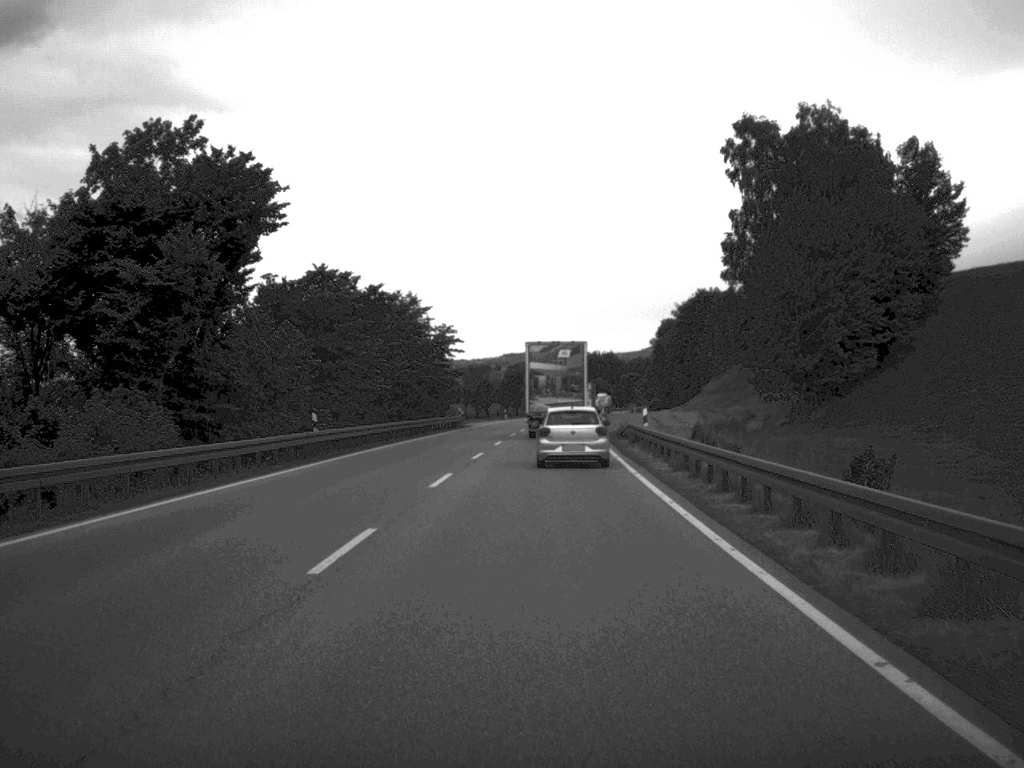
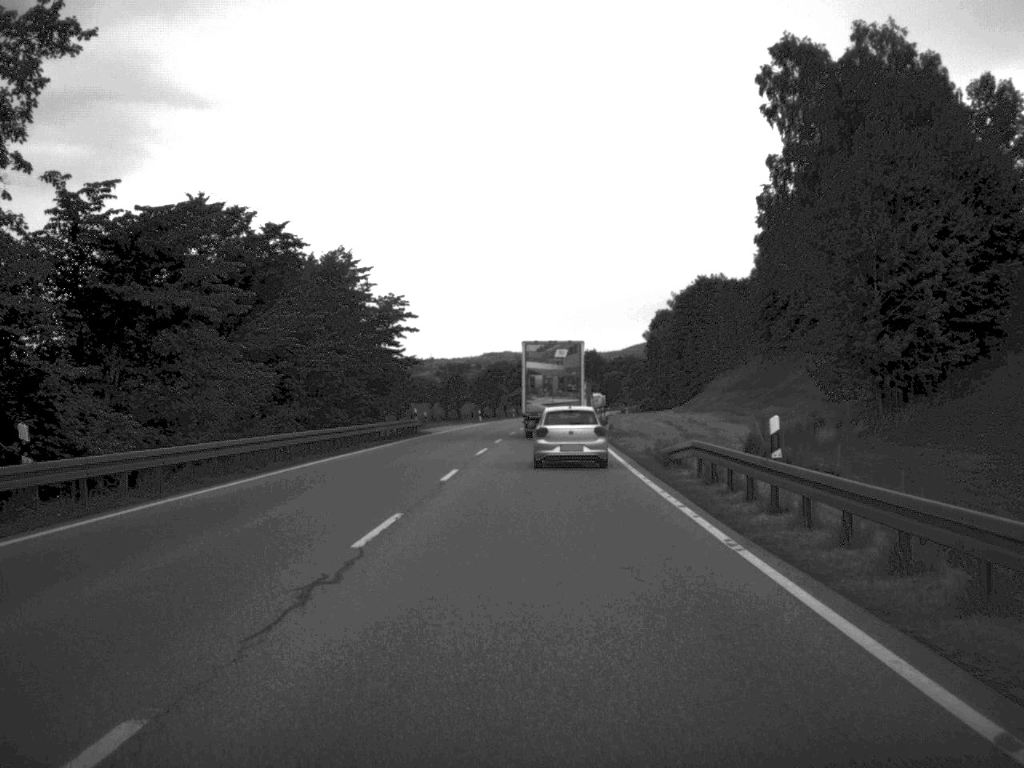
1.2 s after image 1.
(+0.1, +21.8) m; +1°
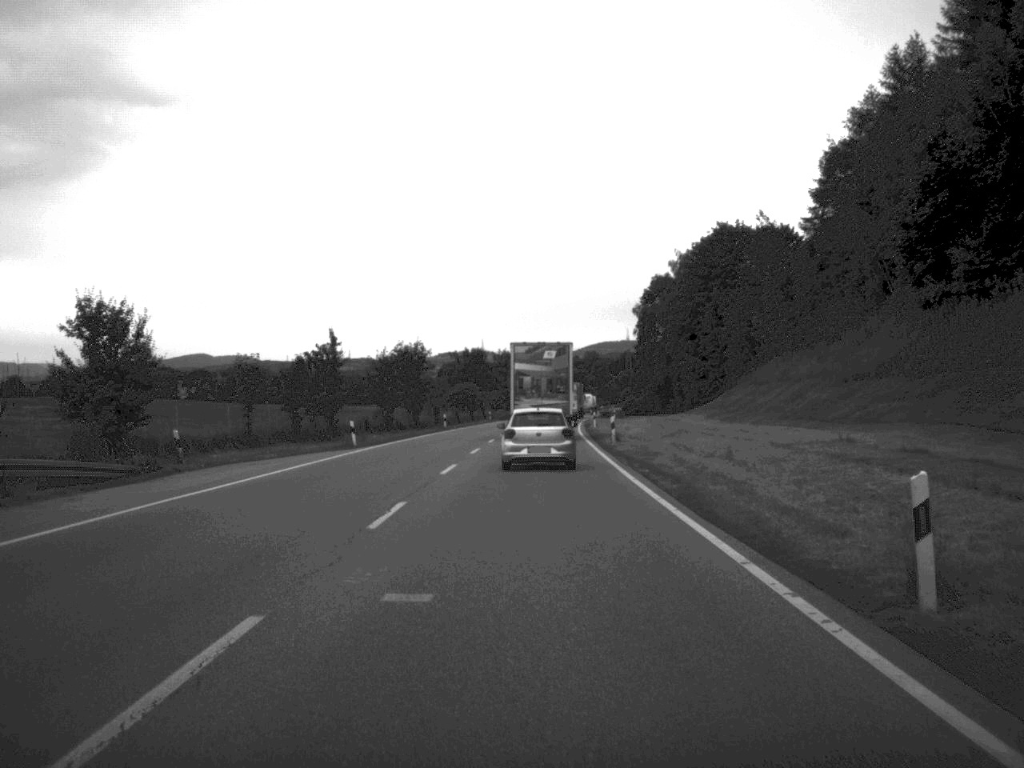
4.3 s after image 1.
(+0.9, +56.4) m; +2°
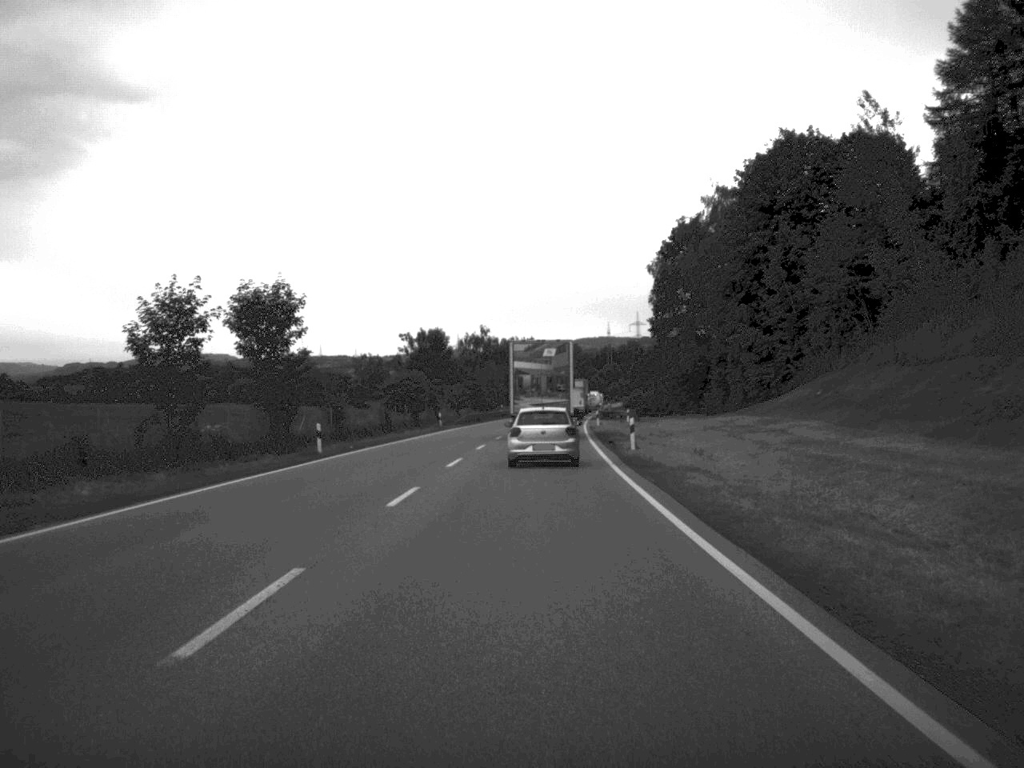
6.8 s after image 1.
(+0.4, +43.7) m; +1°
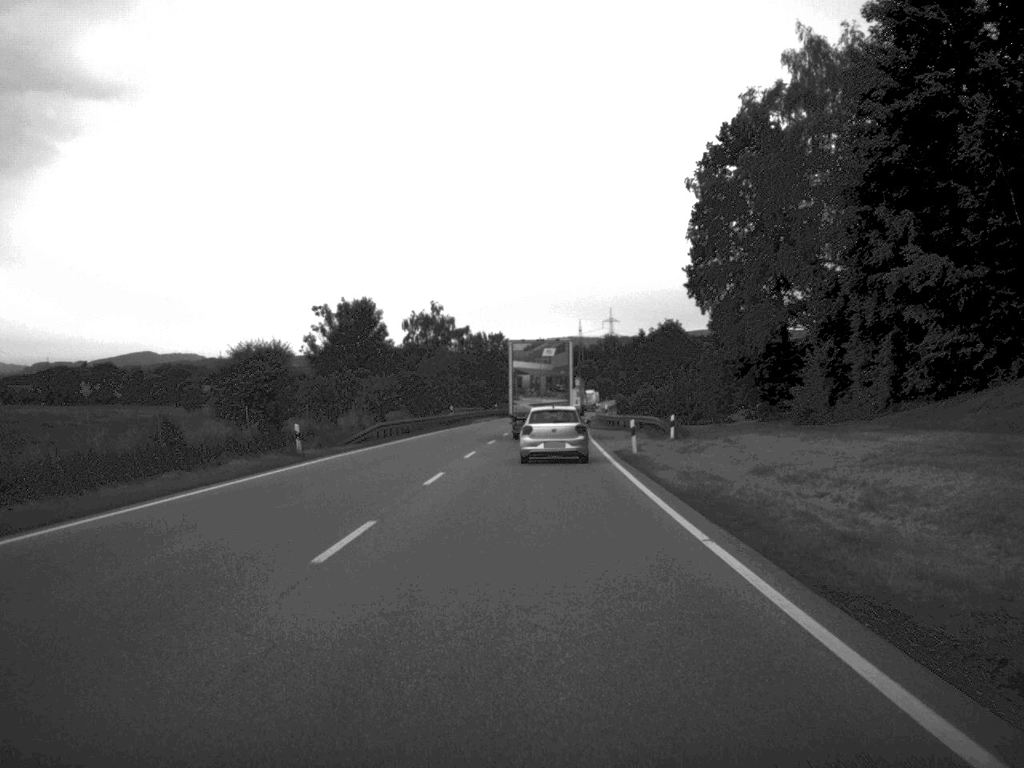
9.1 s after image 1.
(+0.4, +42.1) m; +1°
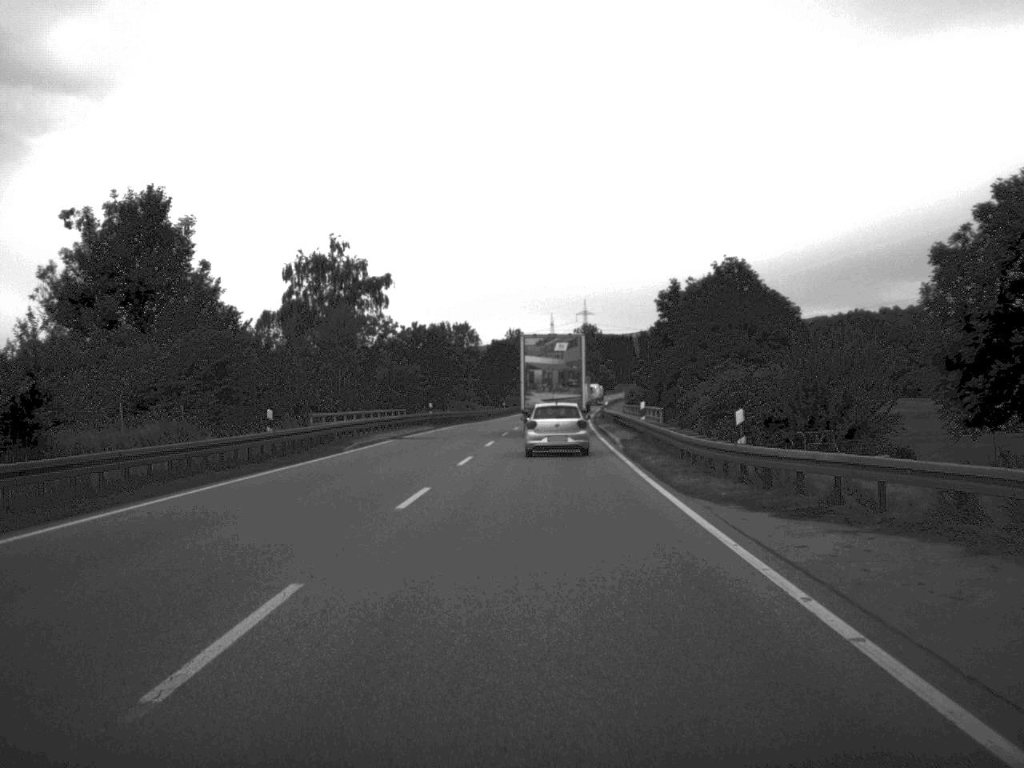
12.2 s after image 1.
(+0.6, +53.3) m; +1°
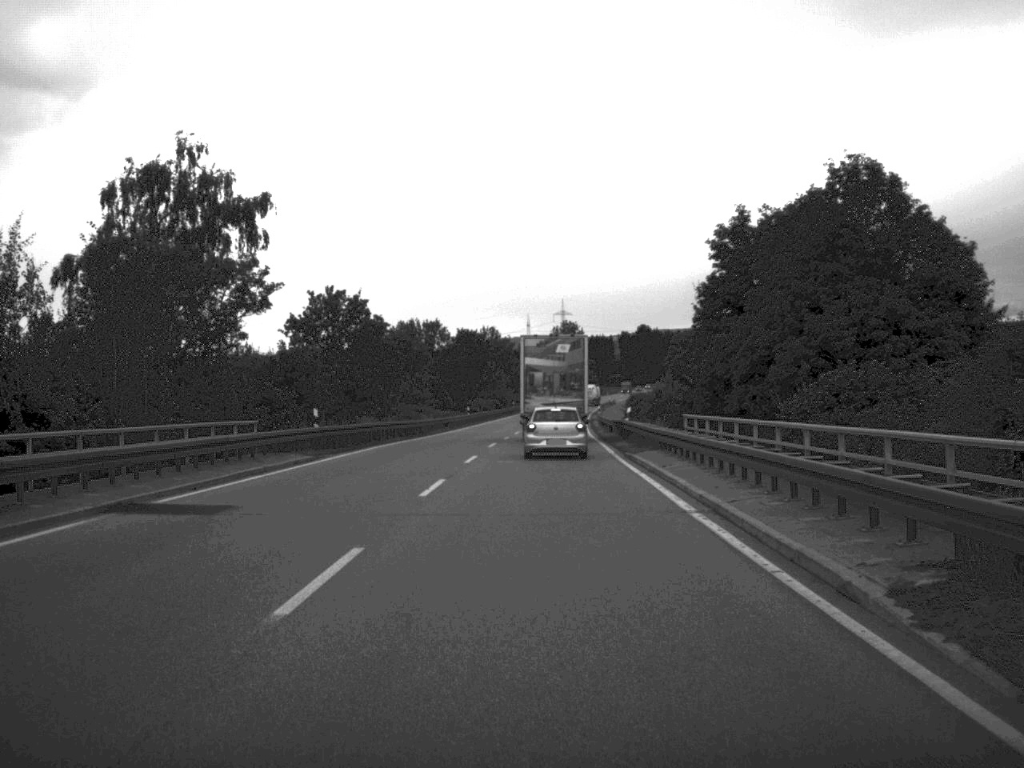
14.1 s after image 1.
(+0.3, +32.6) m; +1°
